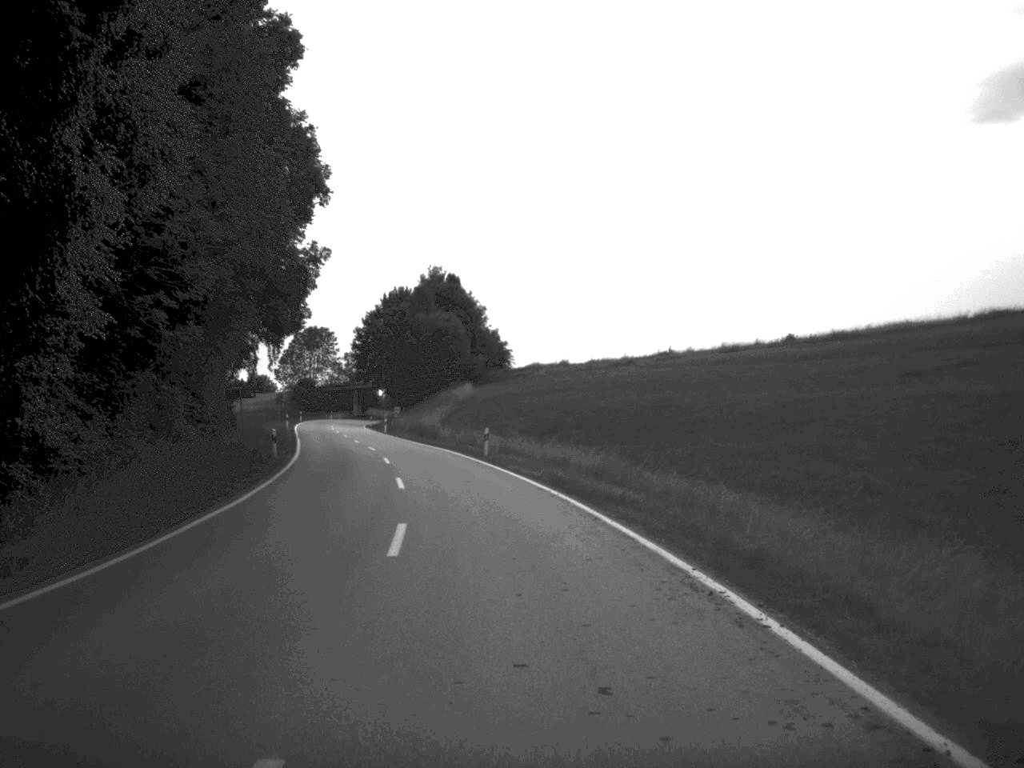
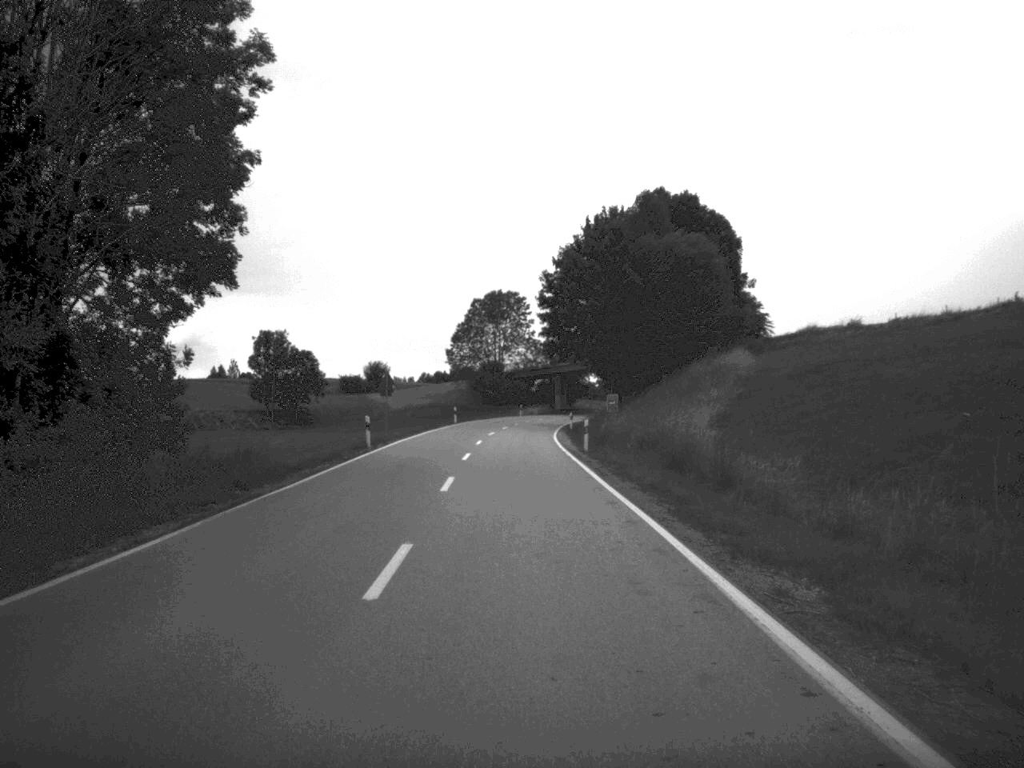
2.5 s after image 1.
(-4.8, +50.7) m; -10°
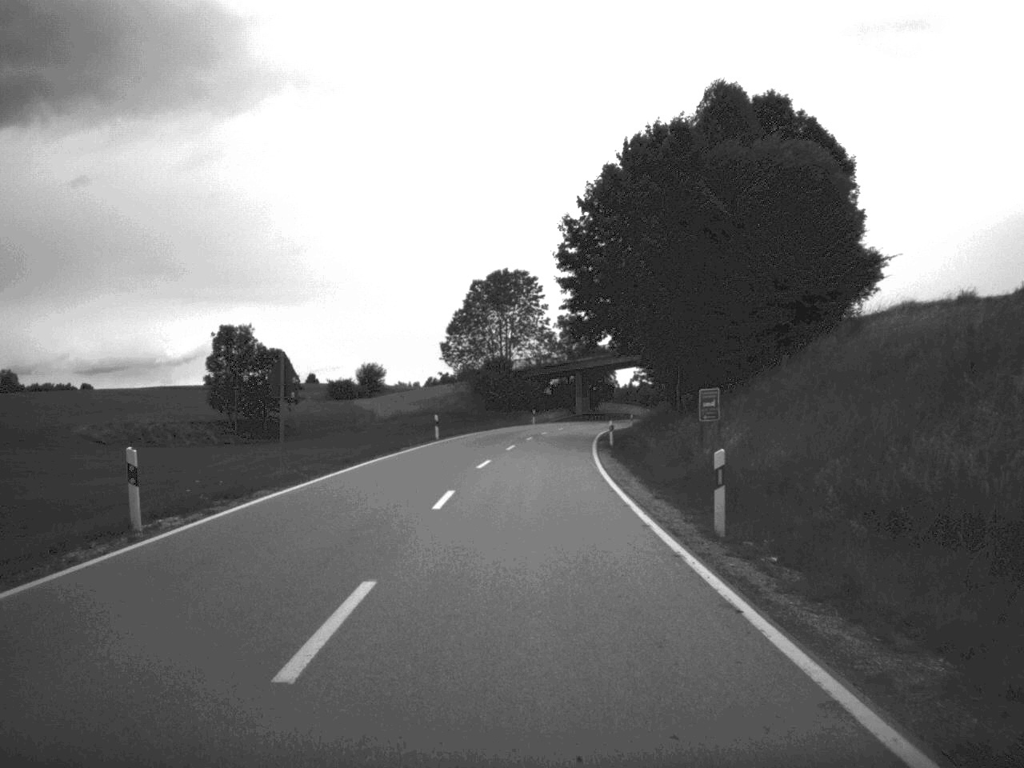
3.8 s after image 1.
(-0.2, +26.6) m; -1°
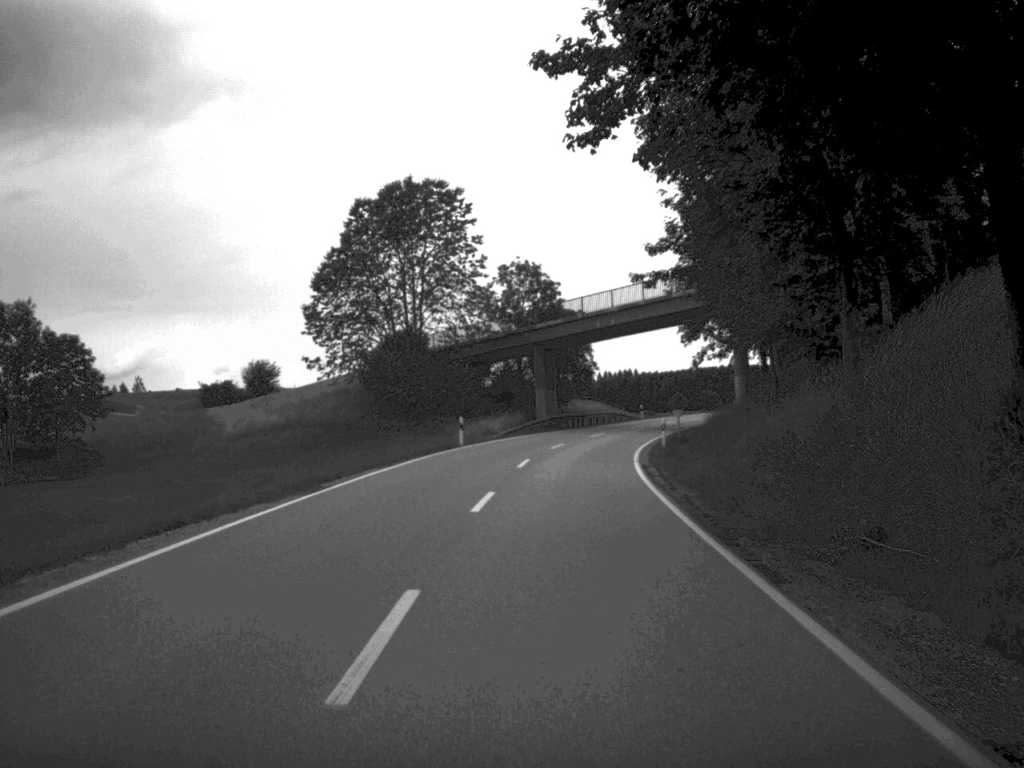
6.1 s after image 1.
(+0.7, +47.7) m; +3°
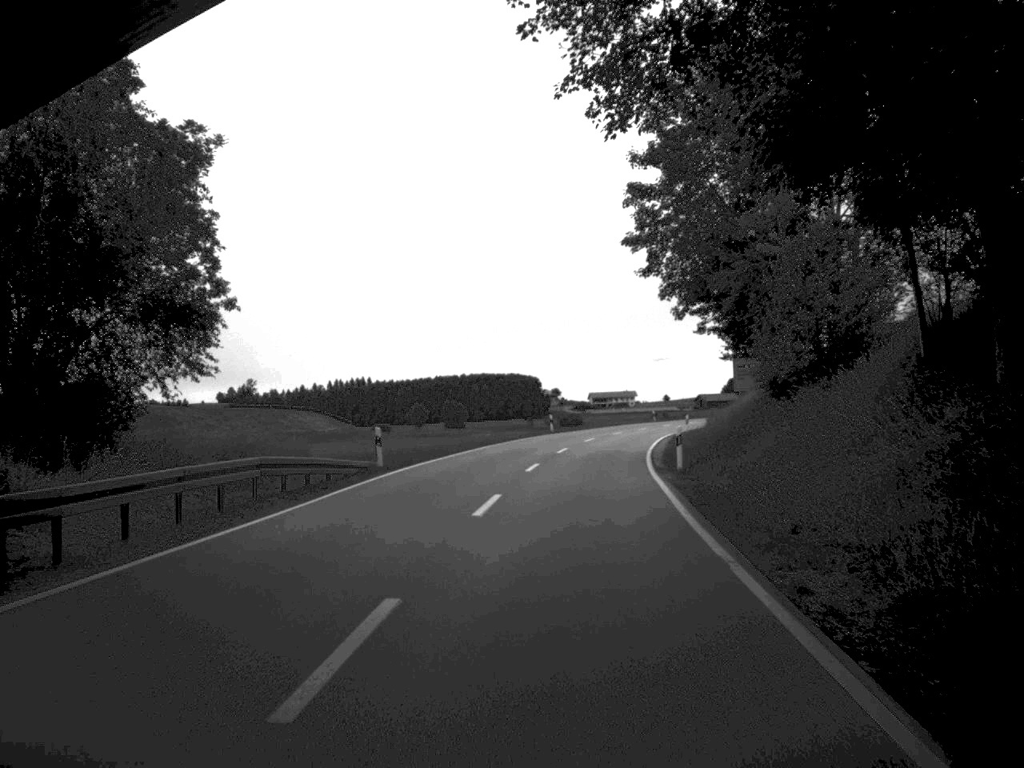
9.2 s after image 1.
(+5.0, +59.0) m; +12°
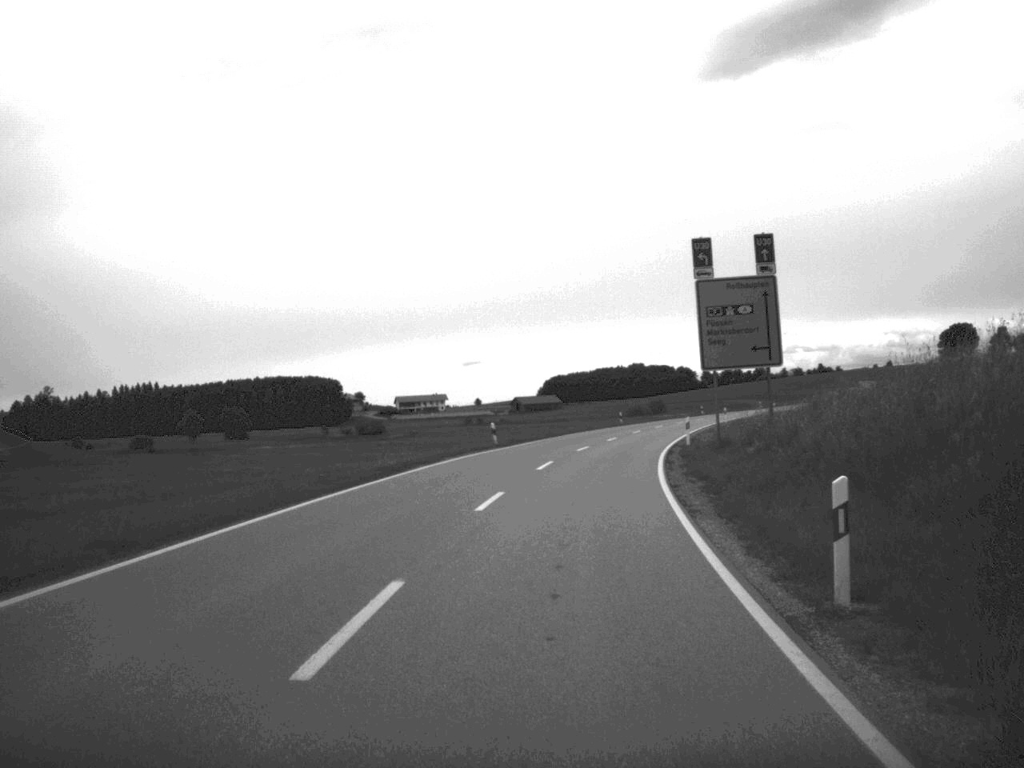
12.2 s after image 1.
(+4.2, +57.1) m; +8°
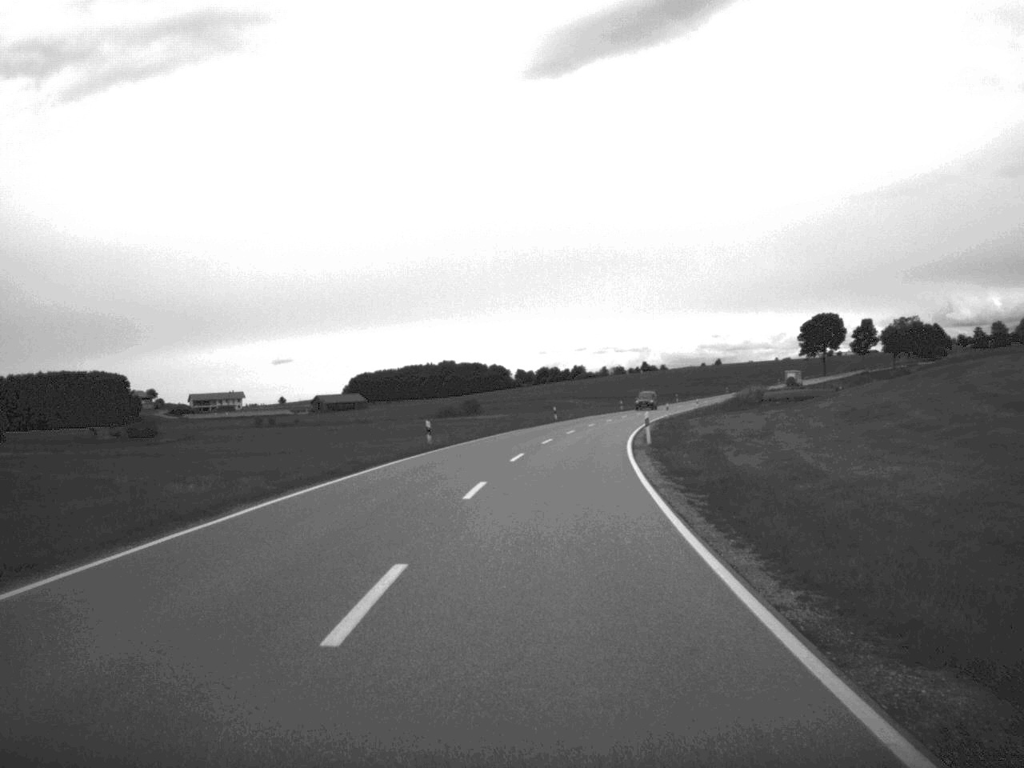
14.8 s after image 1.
(+3.2, +45.3) m; +8°
